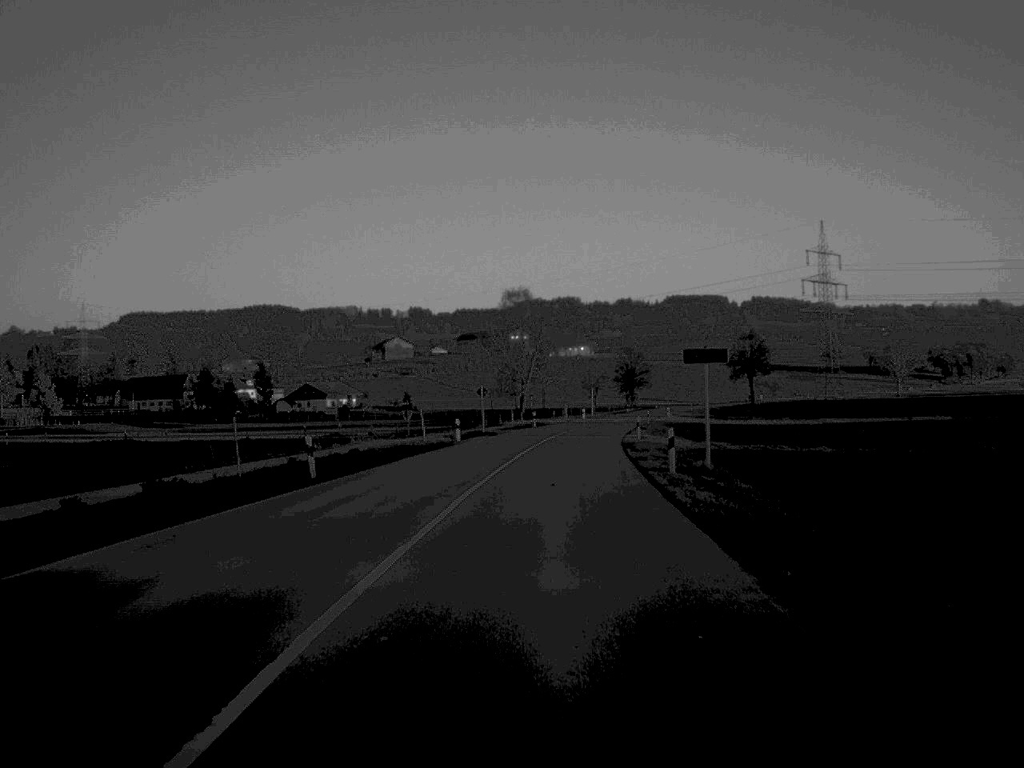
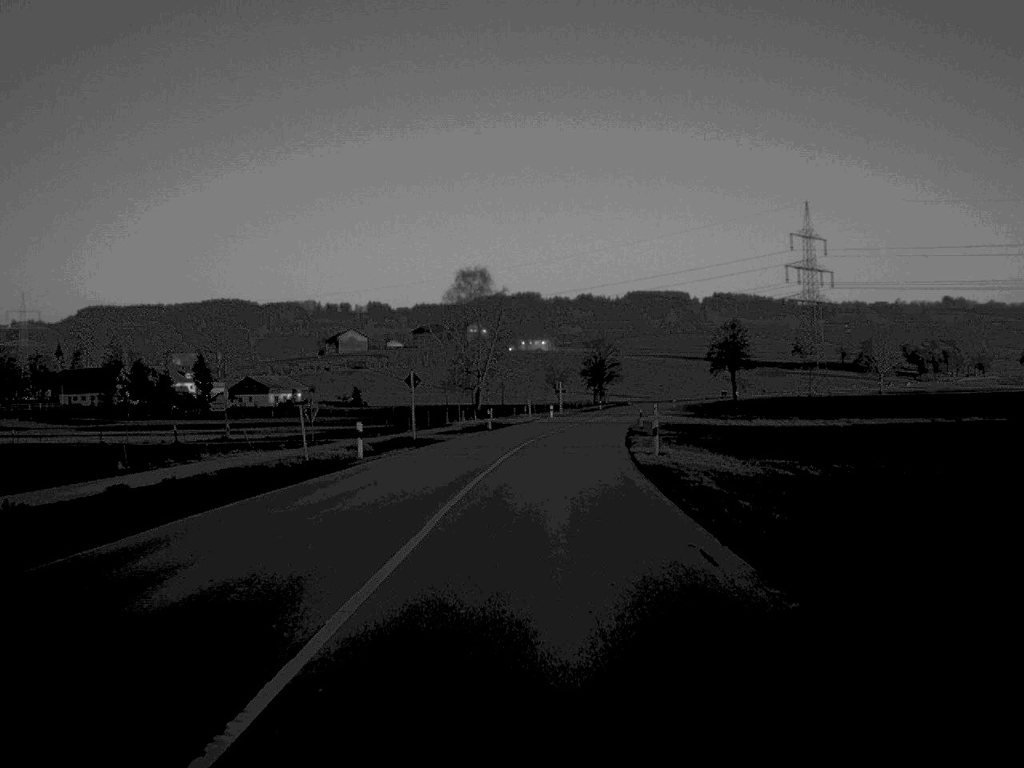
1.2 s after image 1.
(+0.4, +23.3) m; +2°
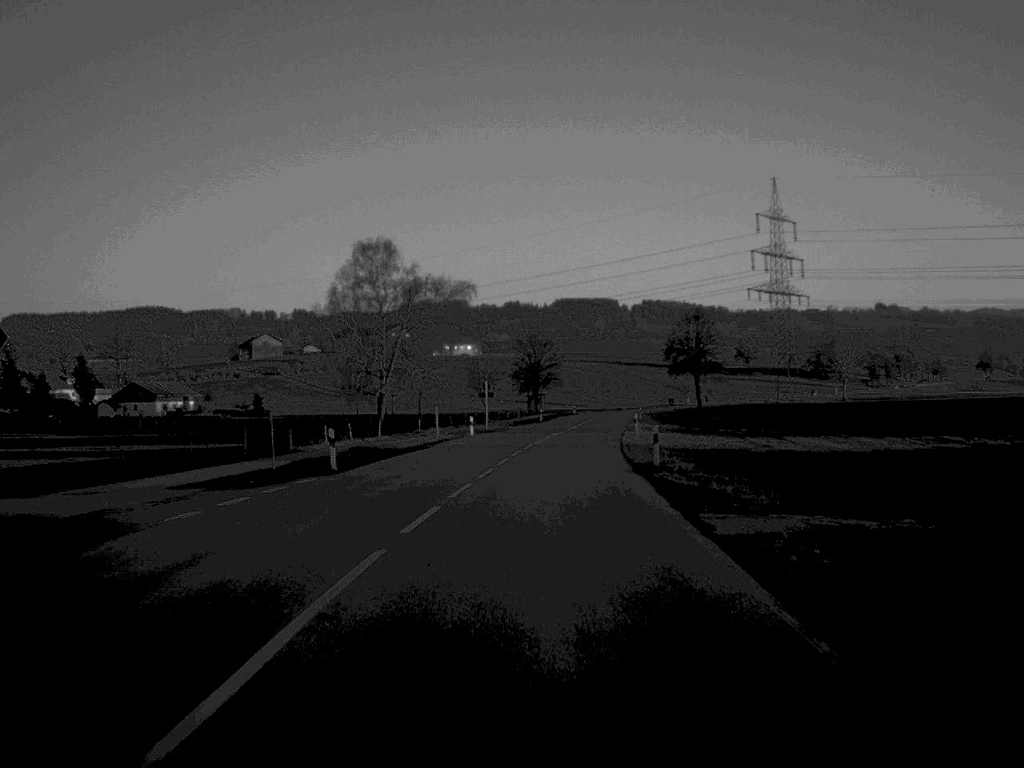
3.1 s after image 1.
(+1.0, +37.3) m; +3°
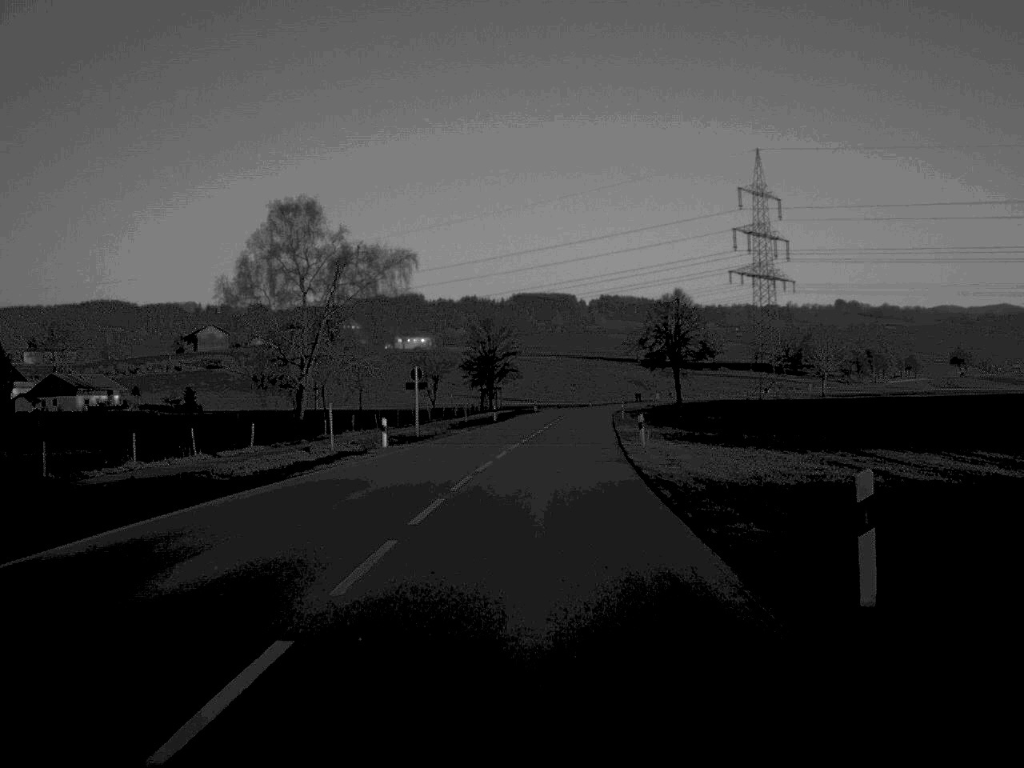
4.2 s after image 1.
(+0.4, +23.3) m; +2°
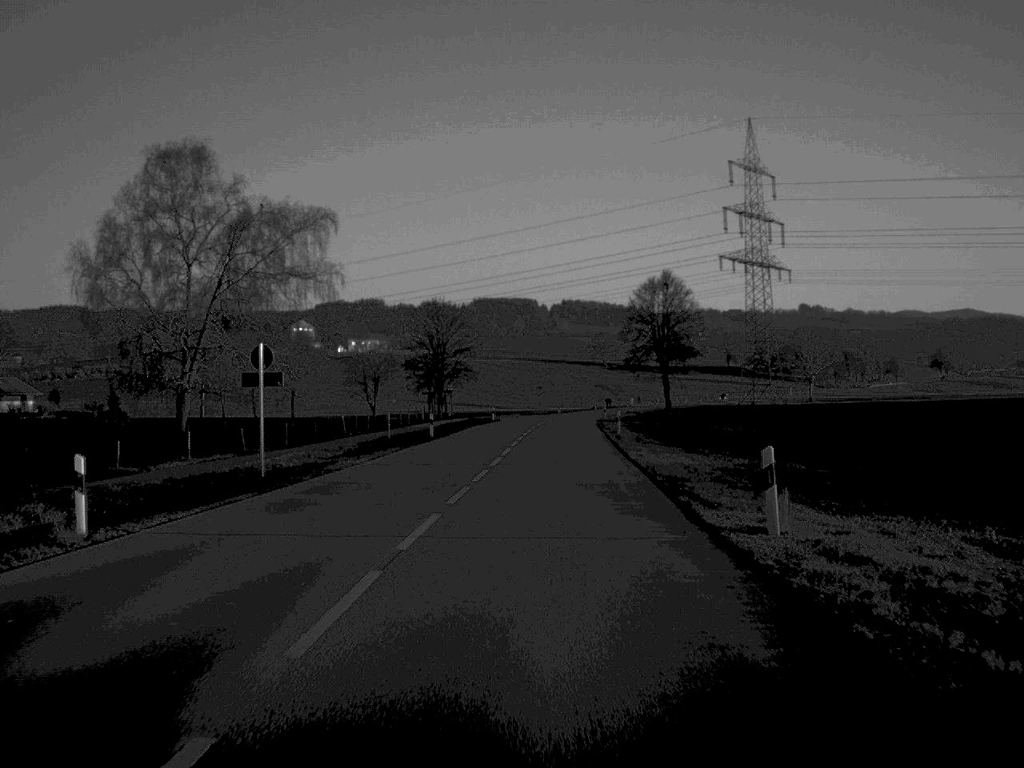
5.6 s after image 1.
(+0.4, +26.2) m; +2°
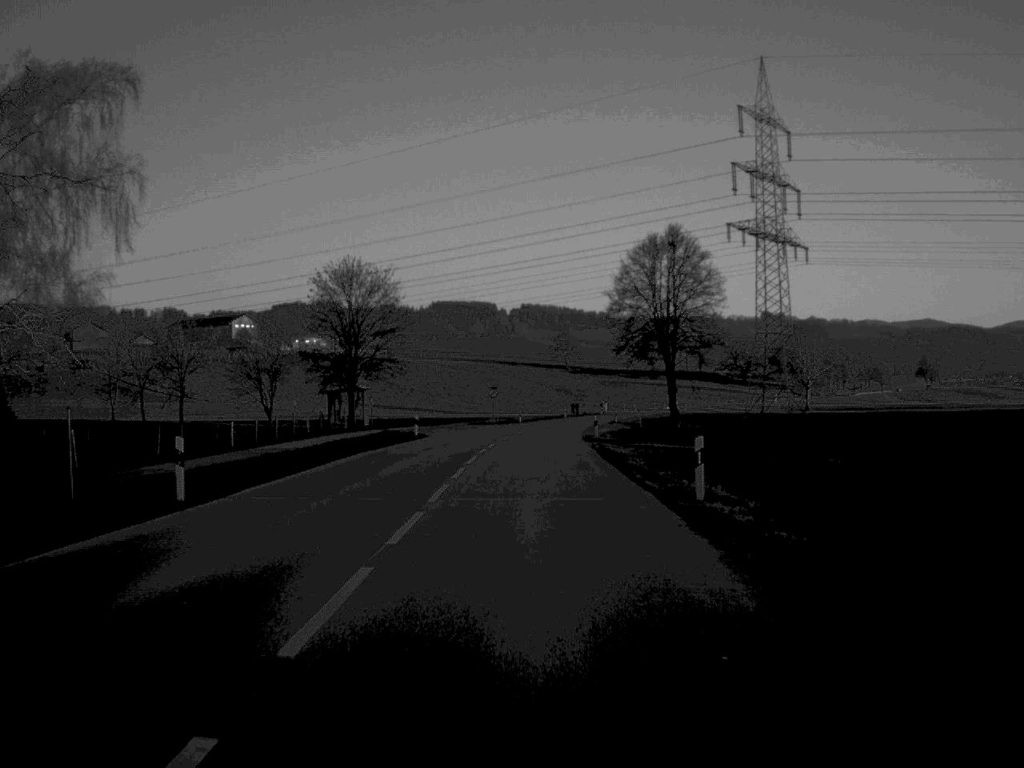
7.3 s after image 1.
(+0.6, +36.0) m; +2°
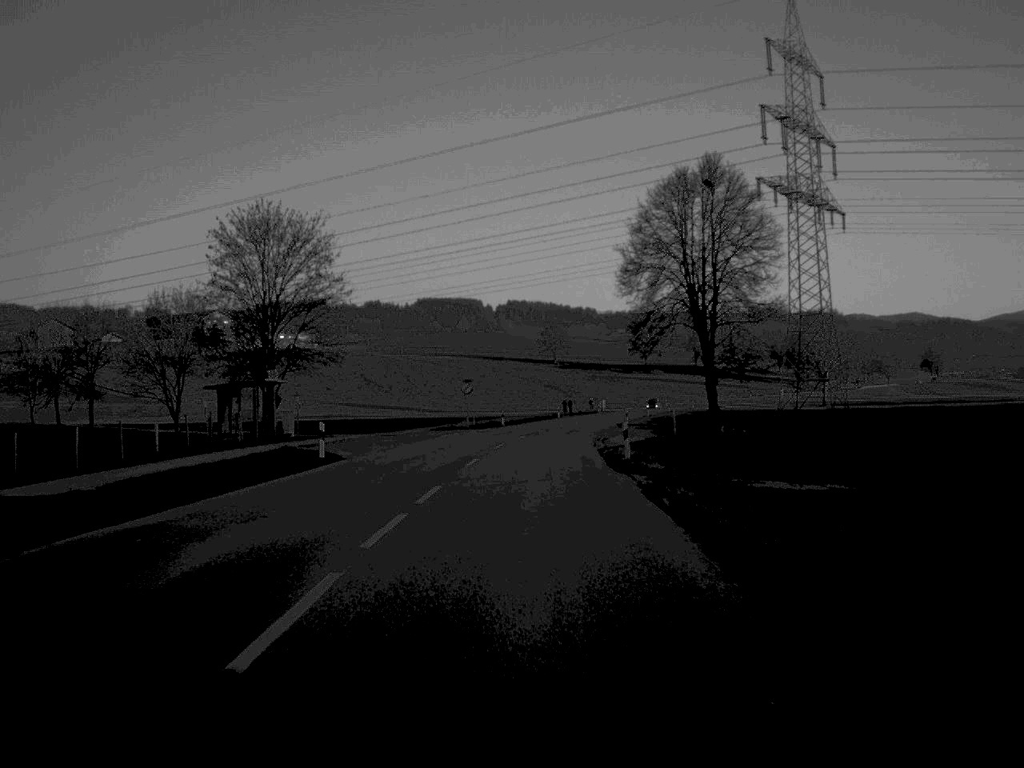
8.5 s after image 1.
(+0.1, +24.4) m; +1°
